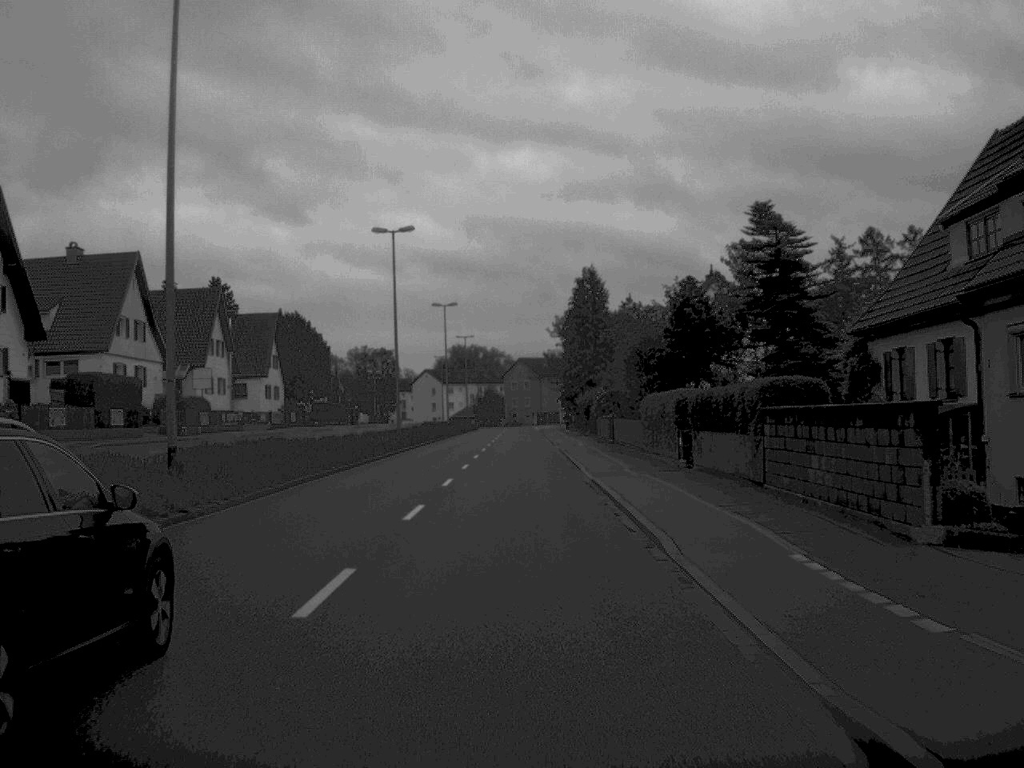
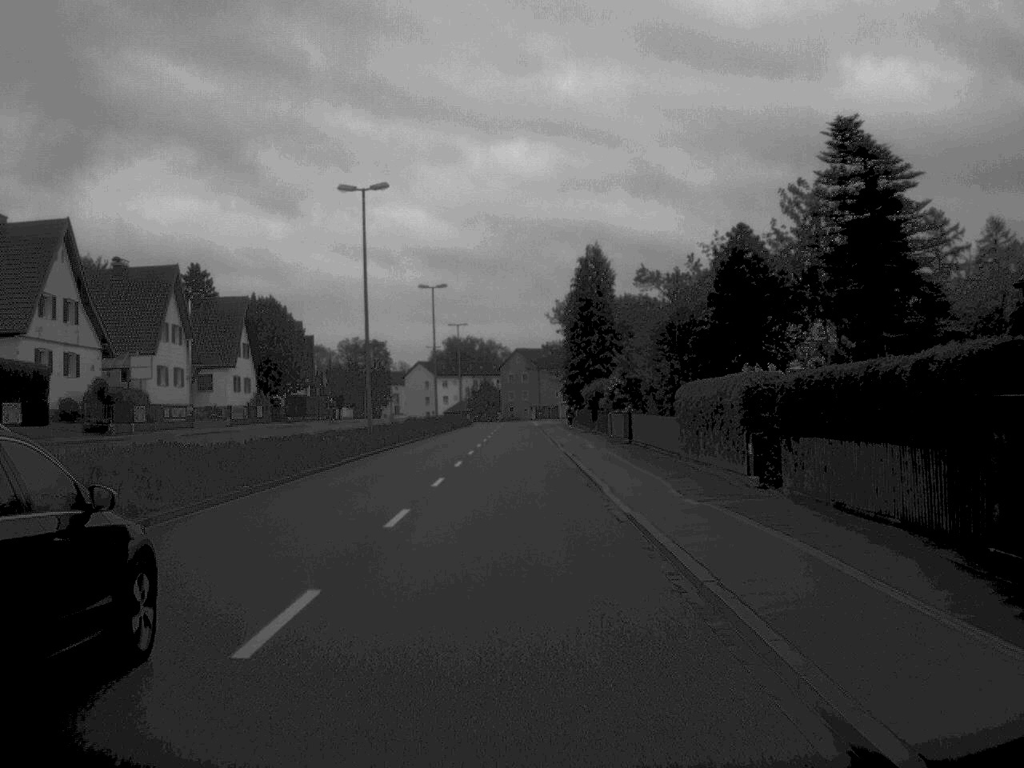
(0.0, +10.7) m; 0°
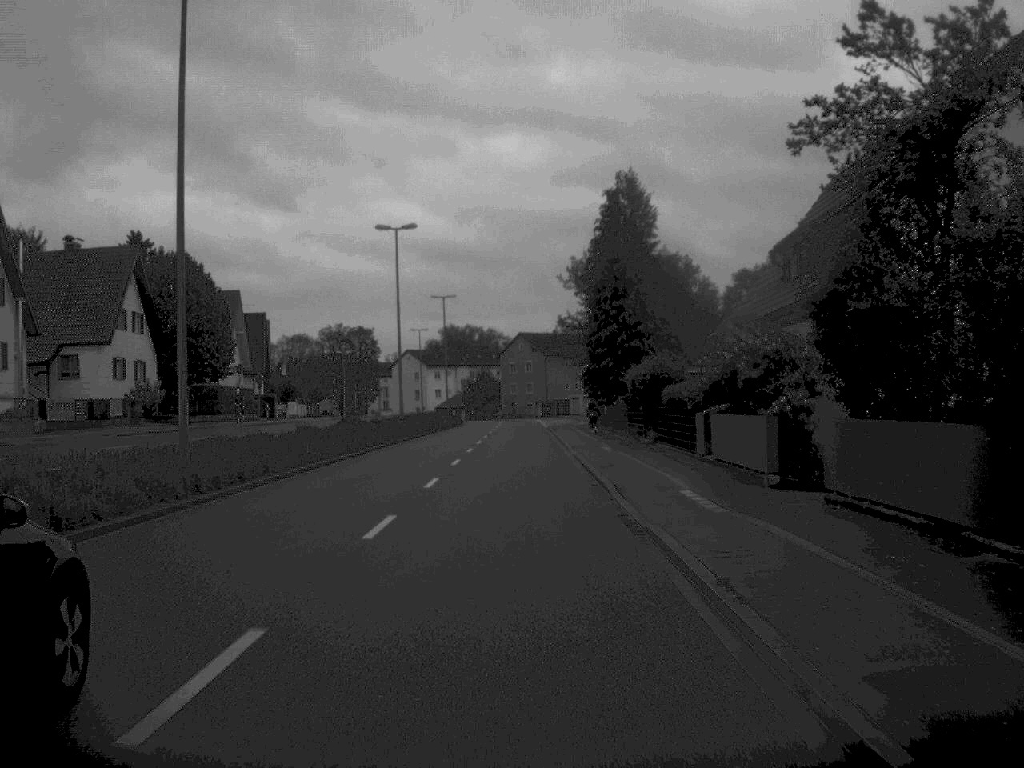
(-0.1, +28.9) m; 0°
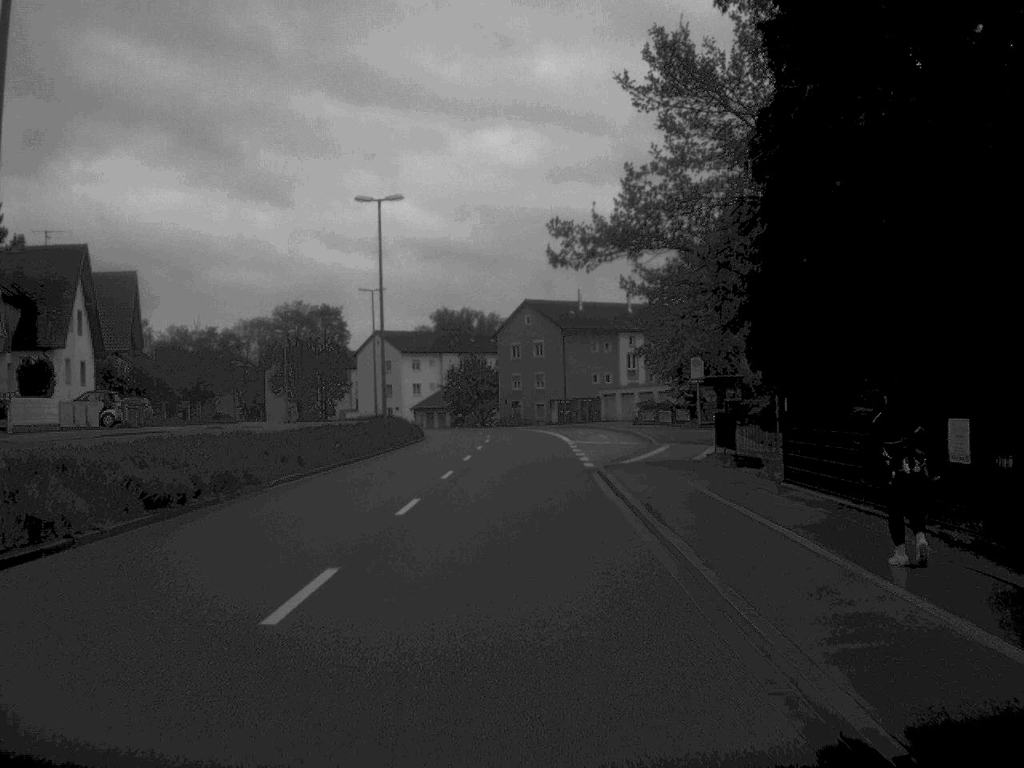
(-0.2, +50.1) m; -1°
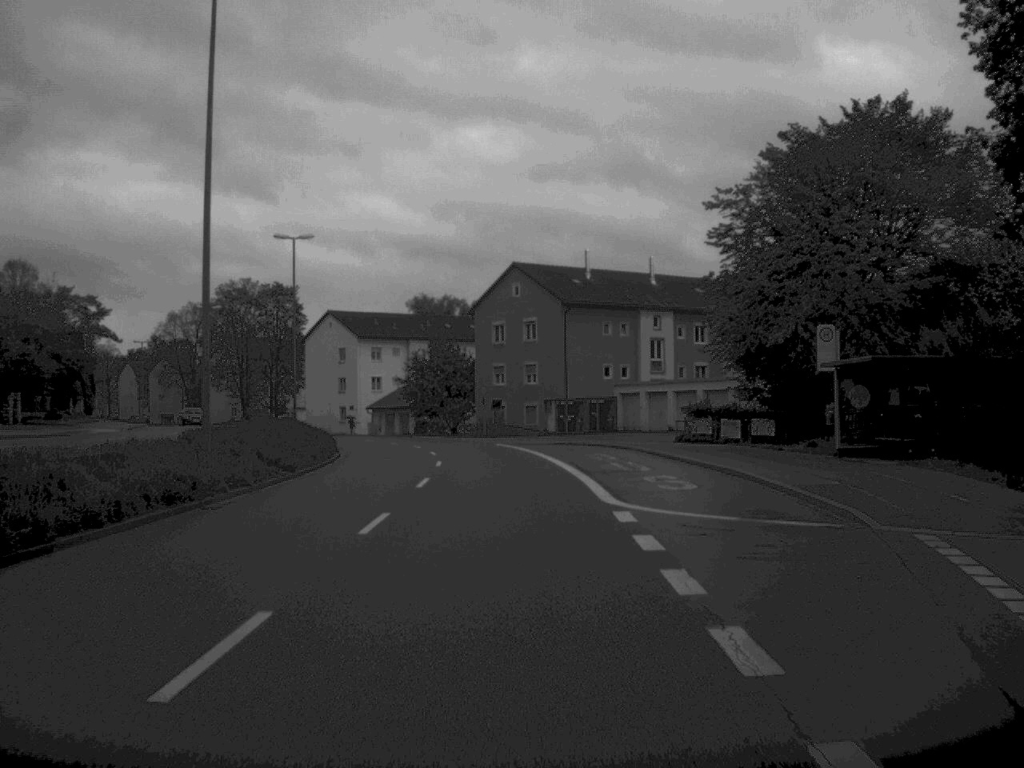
(+0.1, +29.1) m; 0°
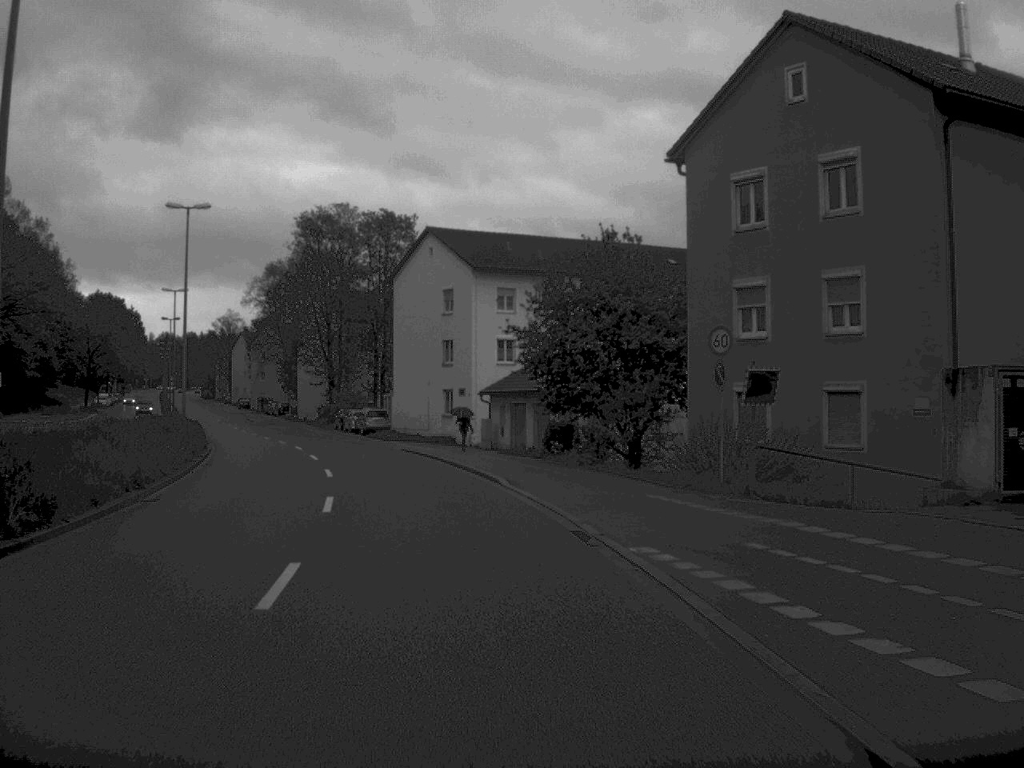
(-2.4, +50.0) m; -9°
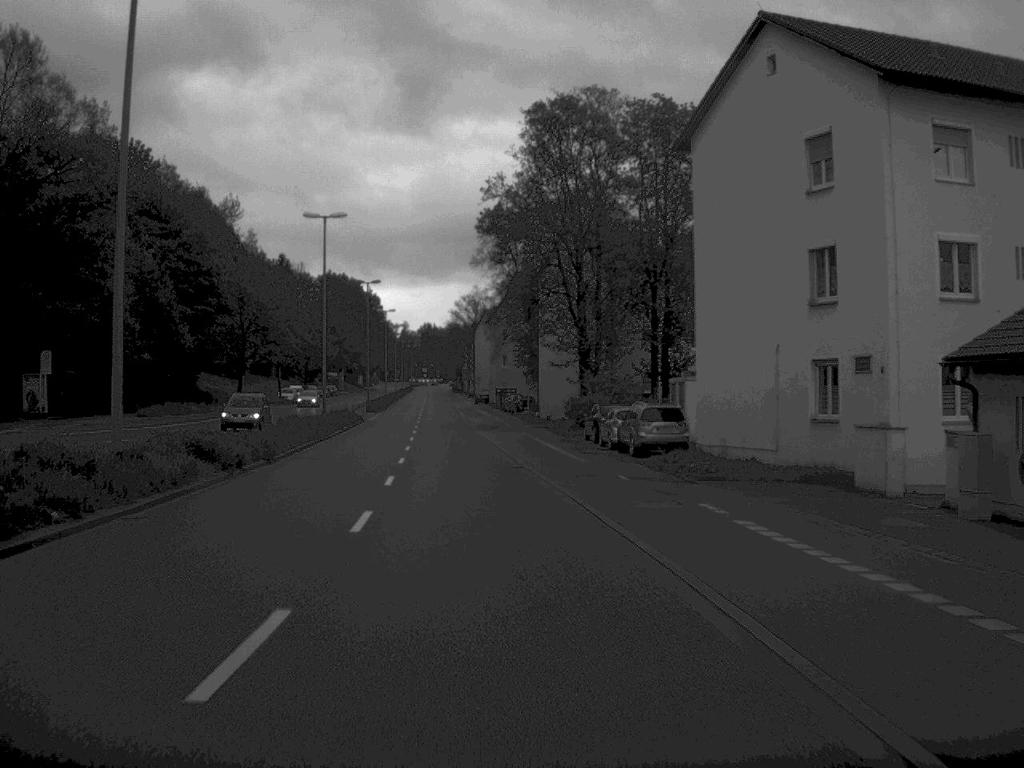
(-4.6, +38.6) m; -12°
